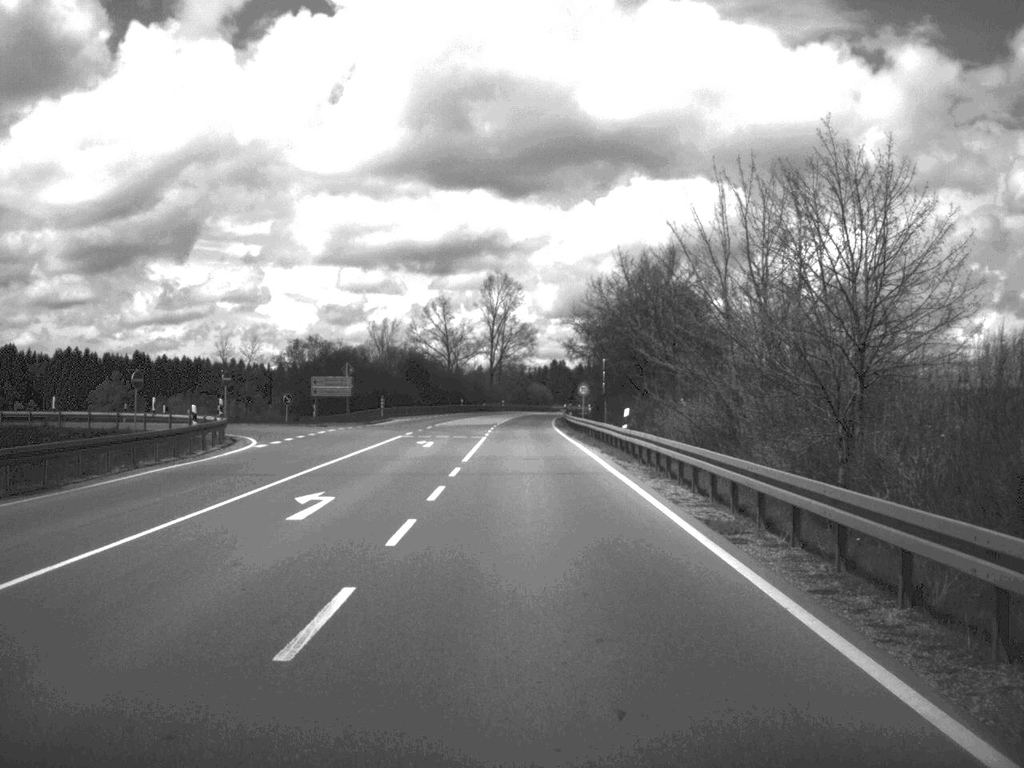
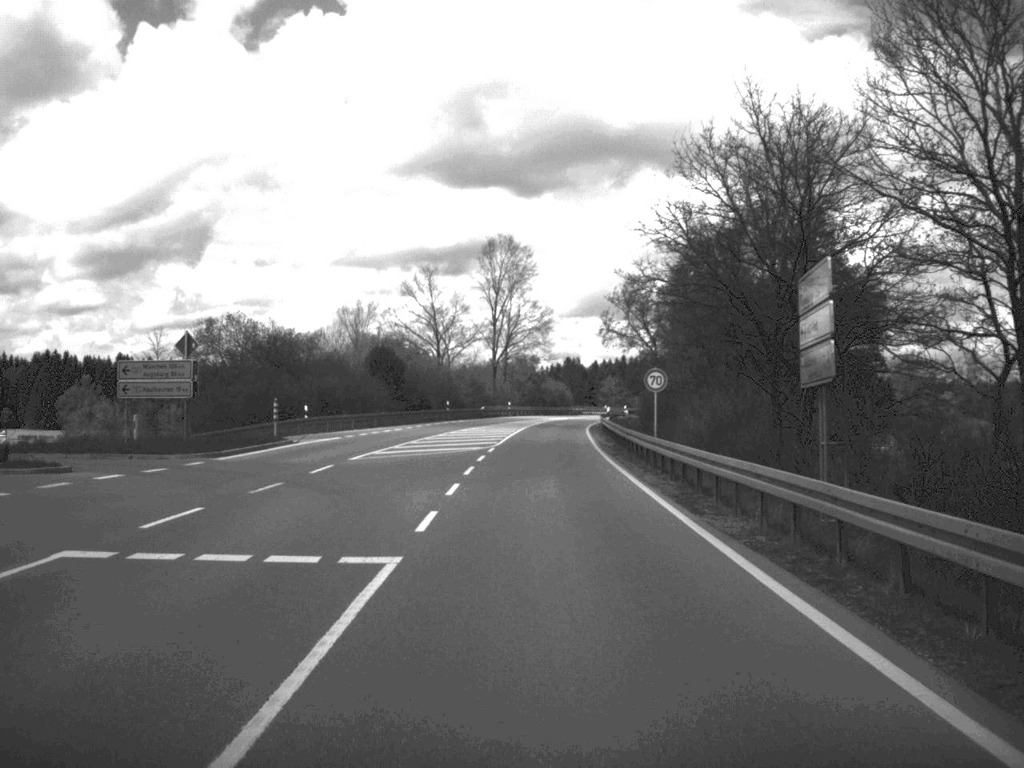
(-0.3, +38.8) m; -1°
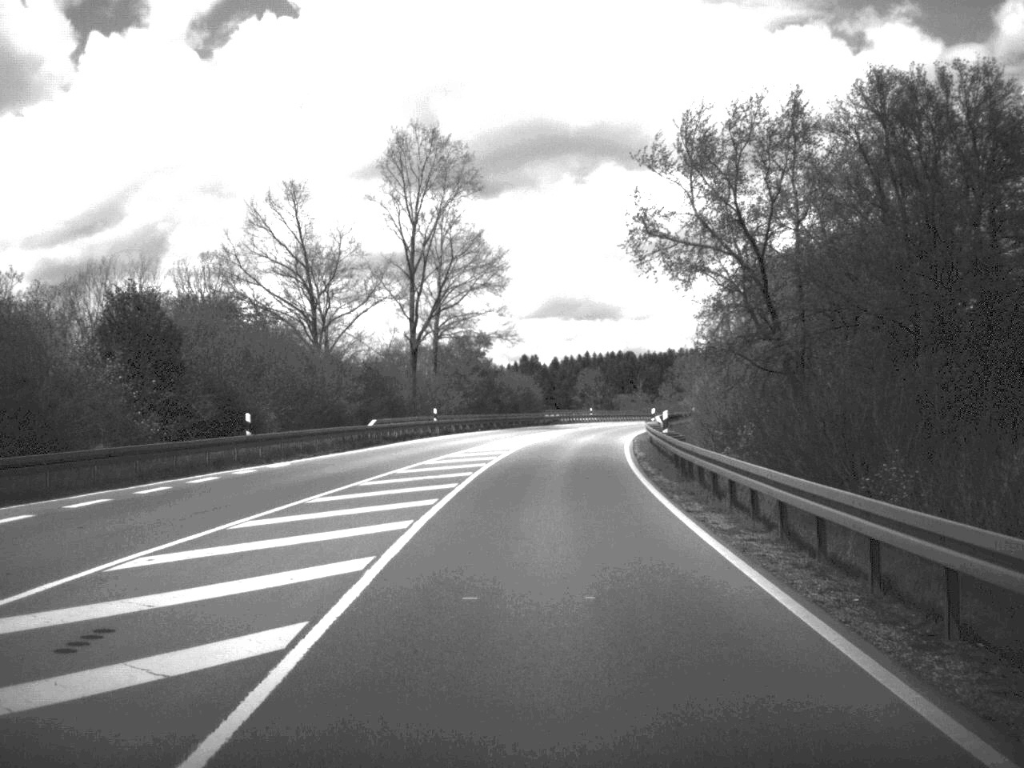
(+0.6, +53.1) m; +2°
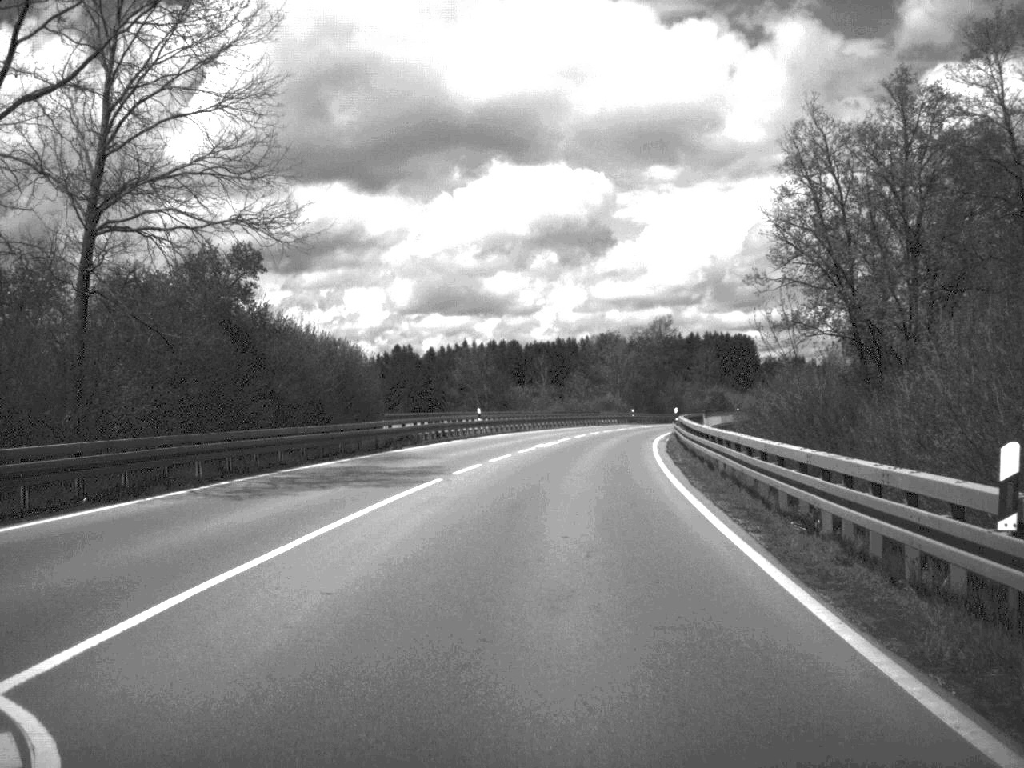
(+2.1, +52.4) m; +5°
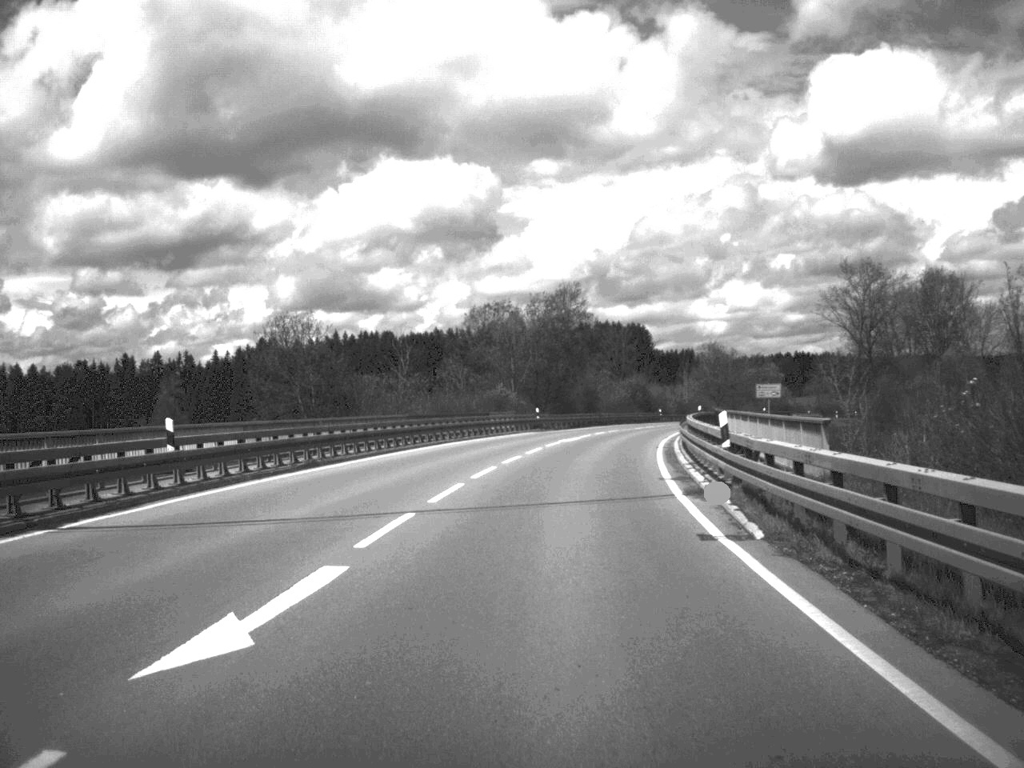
(+1.7, +37.4) m; +5°
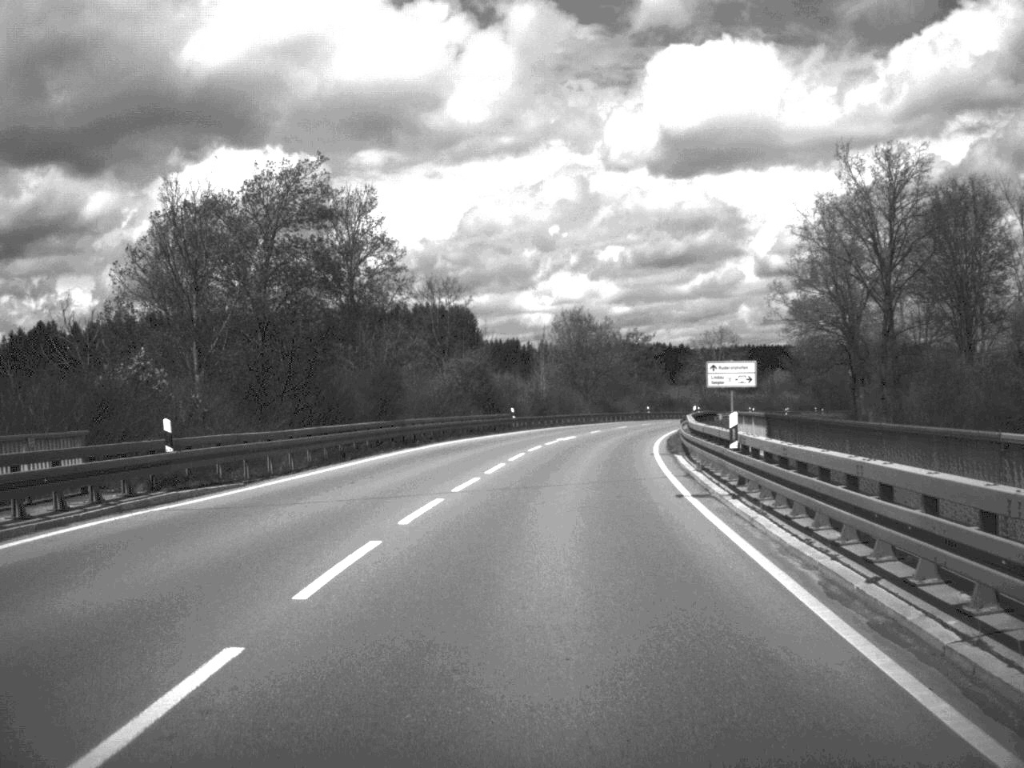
(+3.4, +50.3) m; +8°
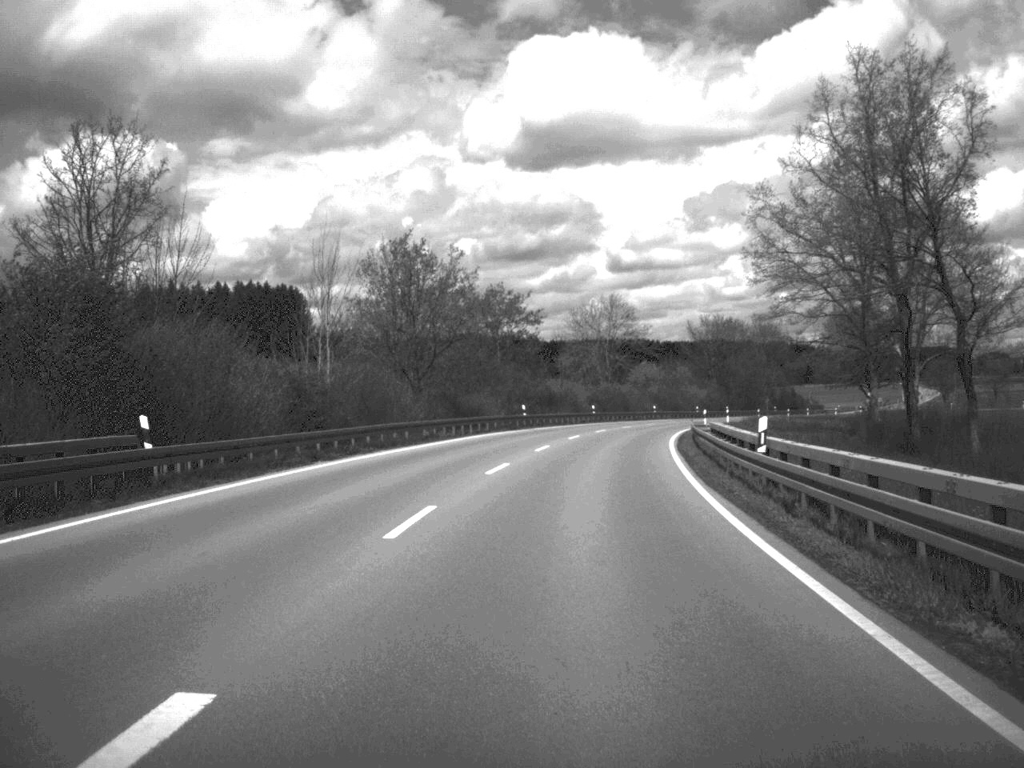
(+2.8, +48.6) m; +7°
